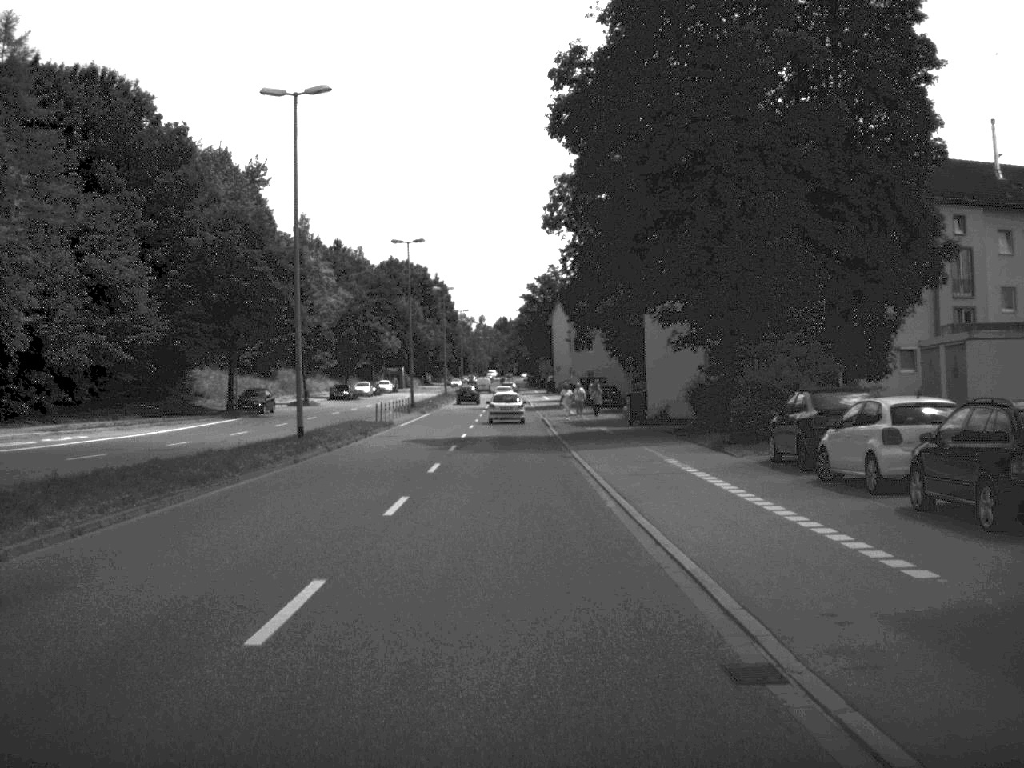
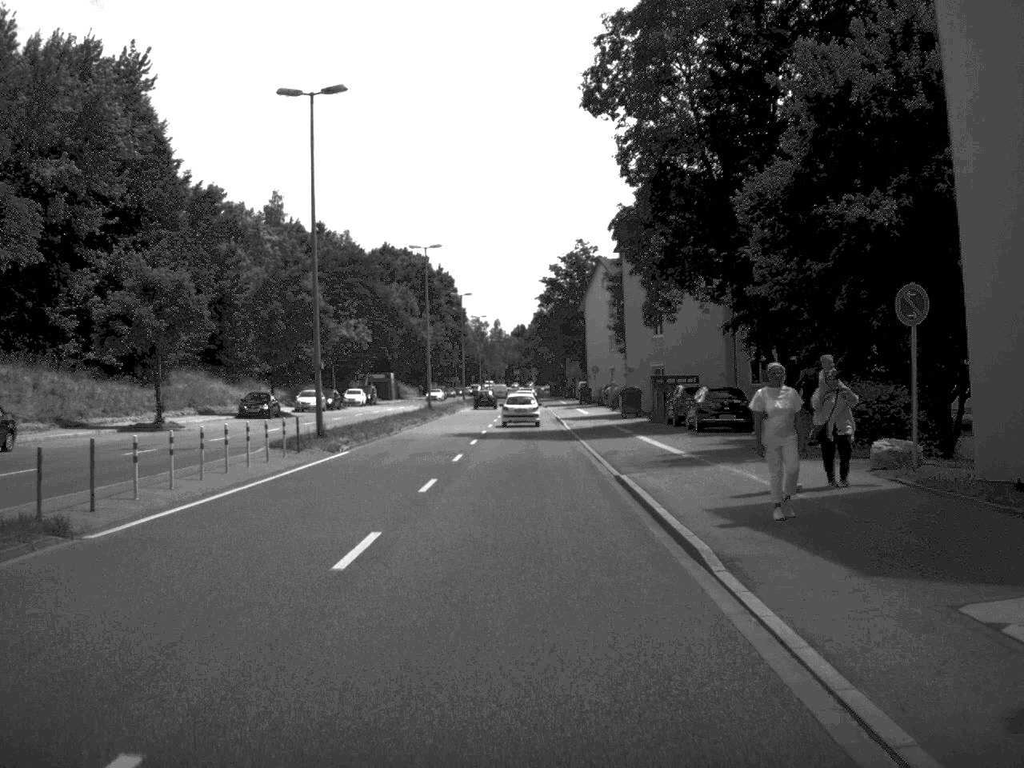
(-0.5, +41.0) m; -1°
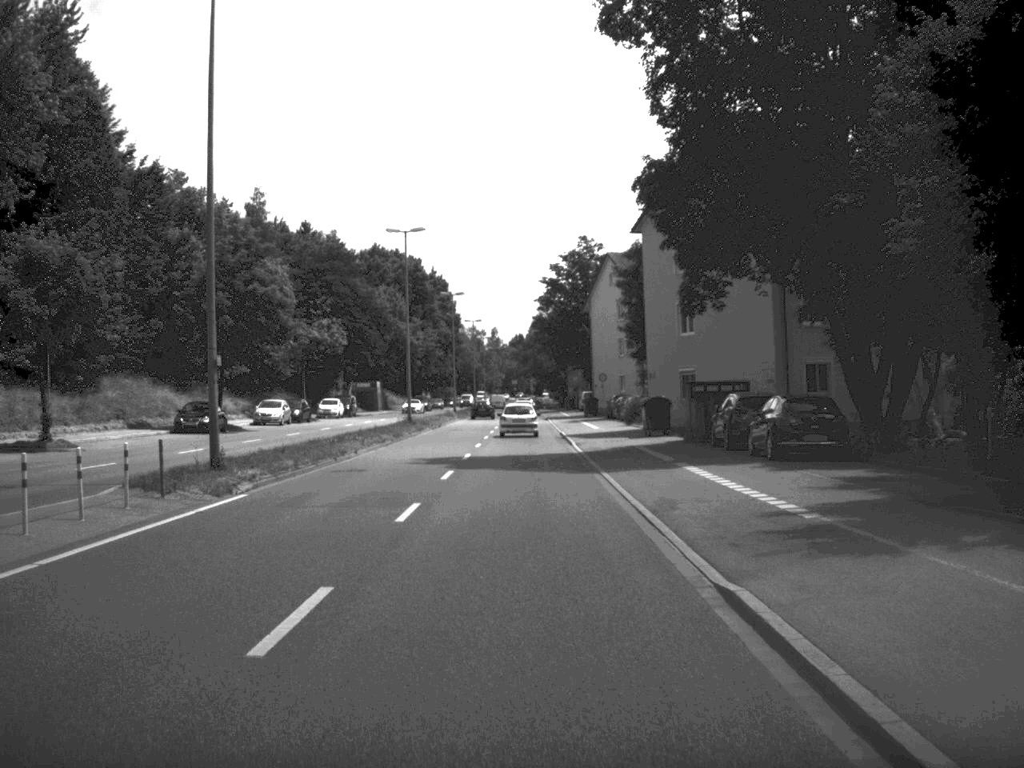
(0.0, +12.3) m; 0°
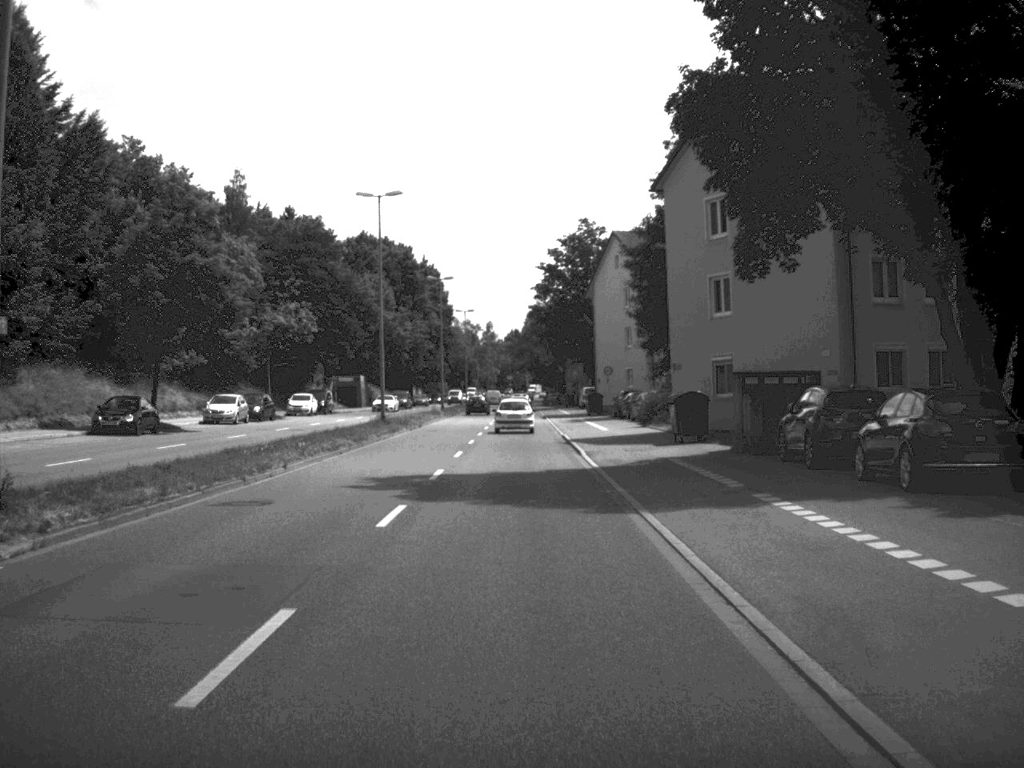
(0.0, +10.4) m; 0°
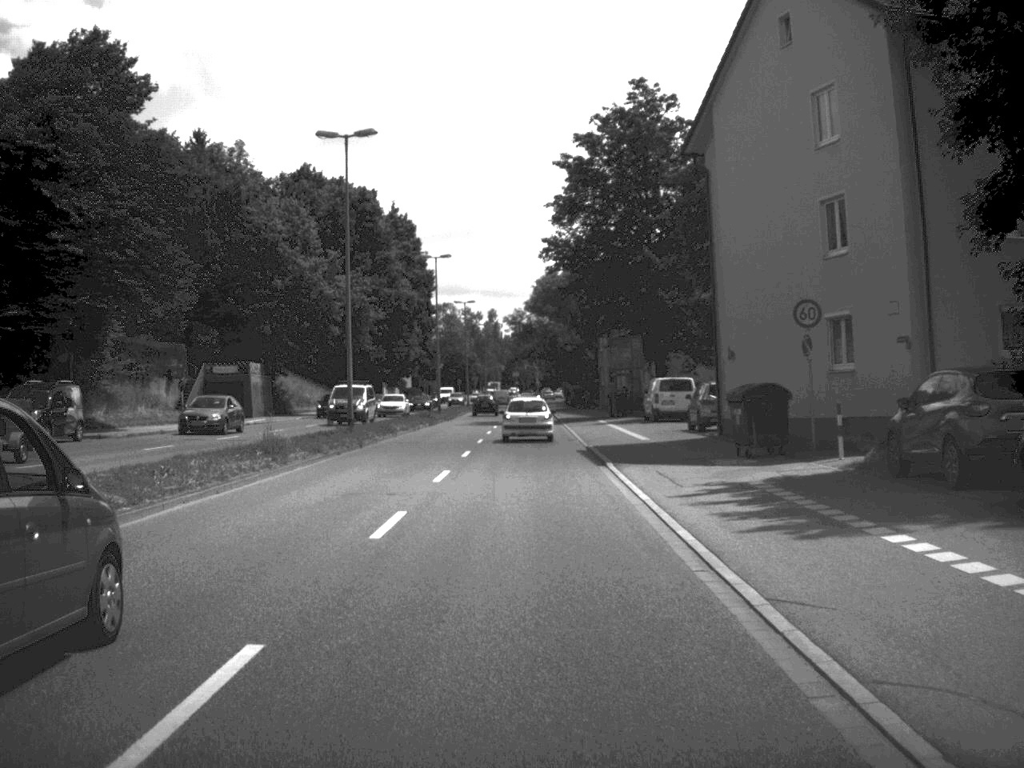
(-0.4, +54.8) m; -1°
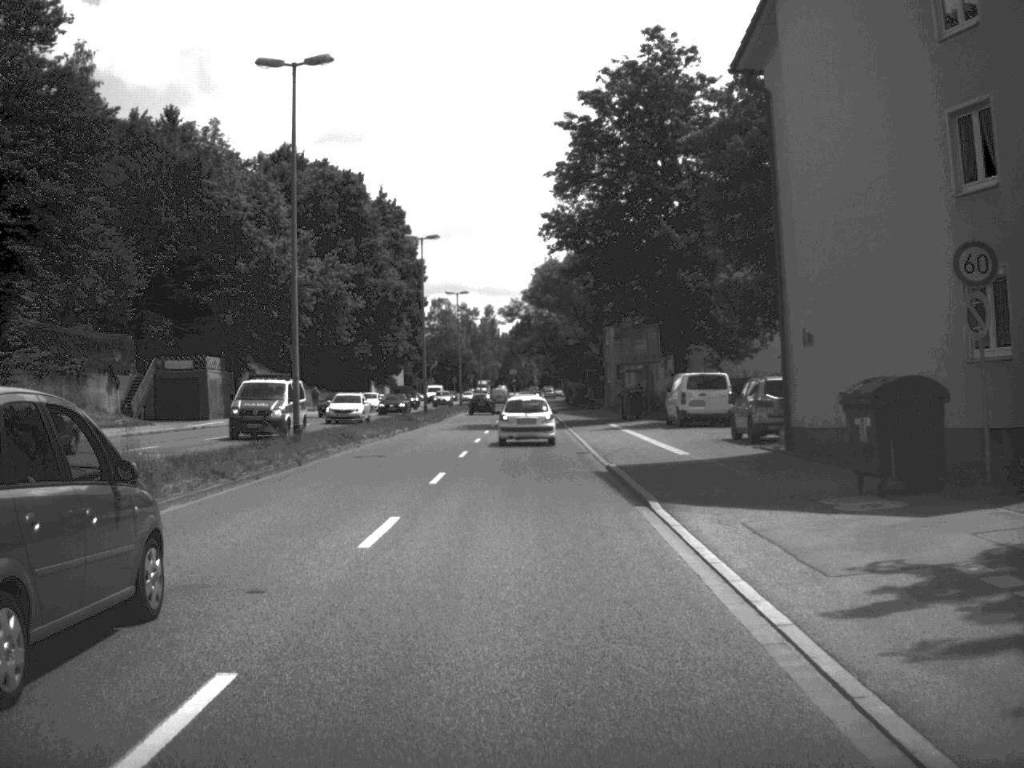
(0.0, +9.7) m; 0°
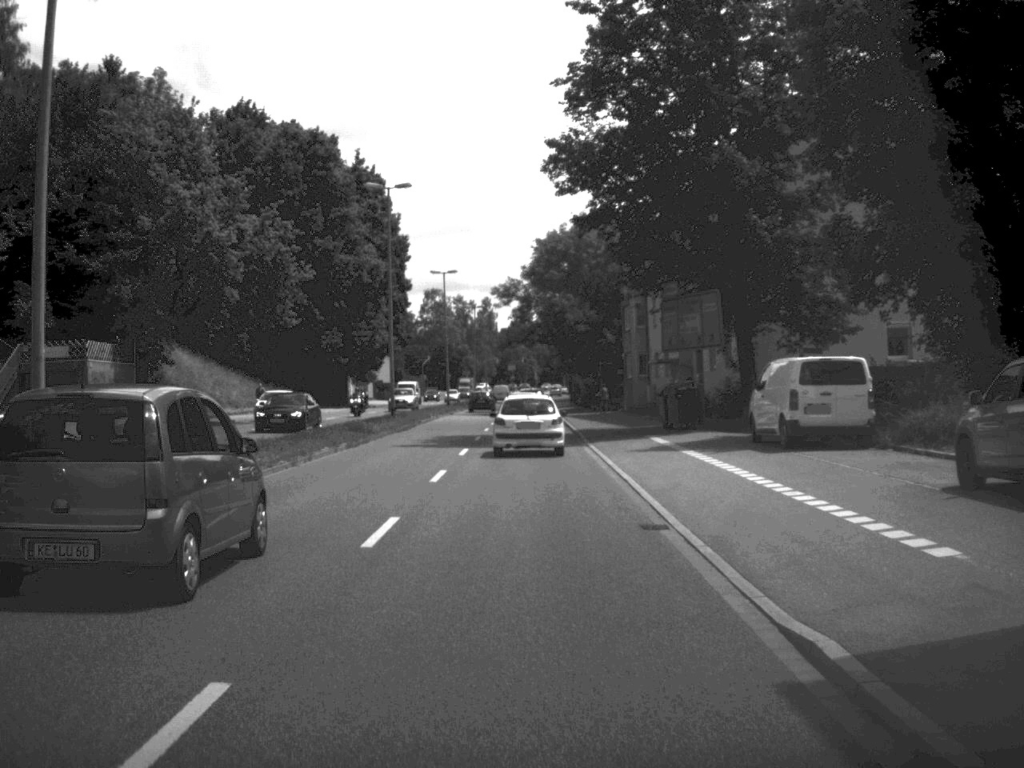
(0.0, +17.9) m; 0°
